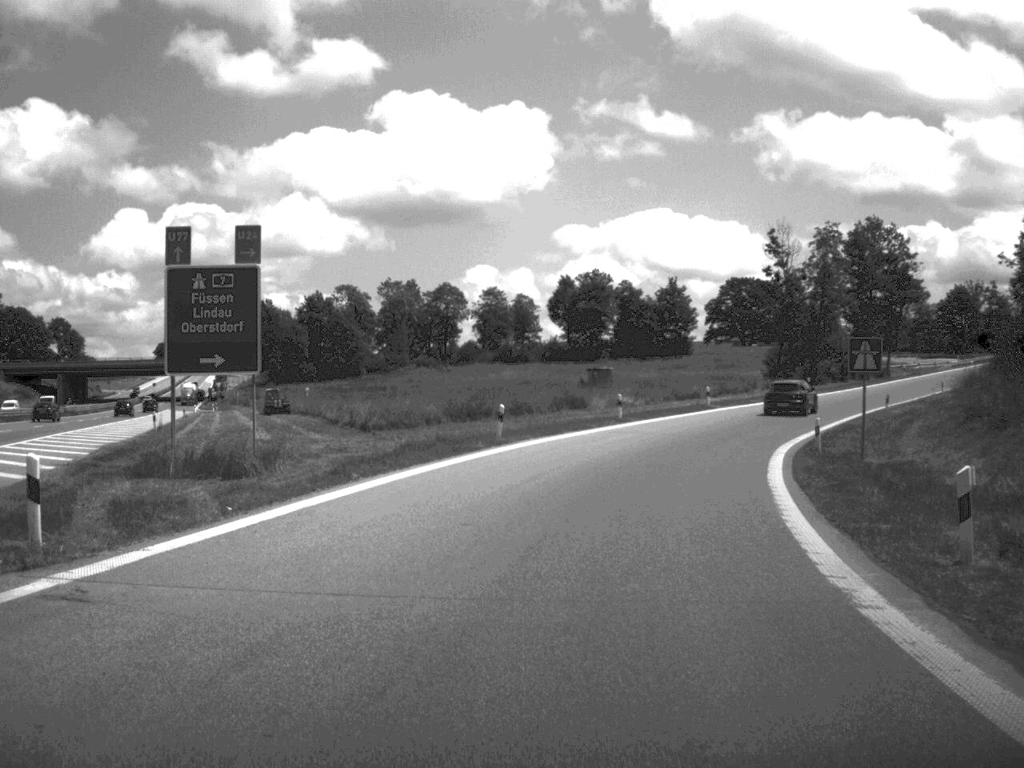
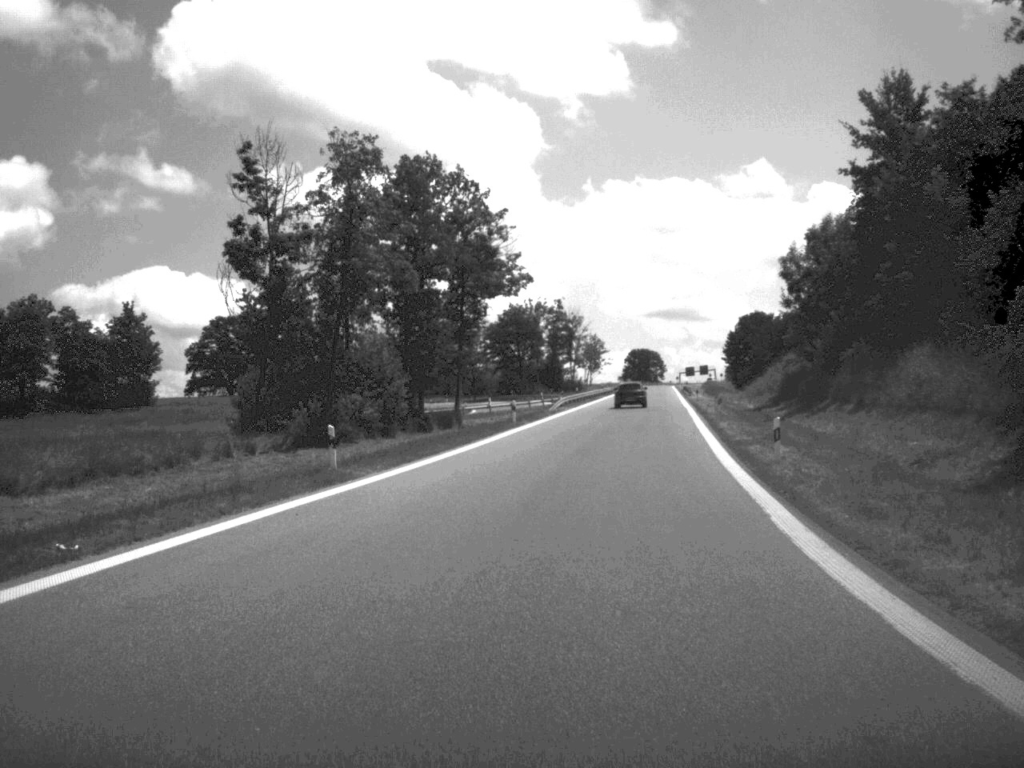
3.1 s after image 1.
(+11.5, +55.8) m; +22°
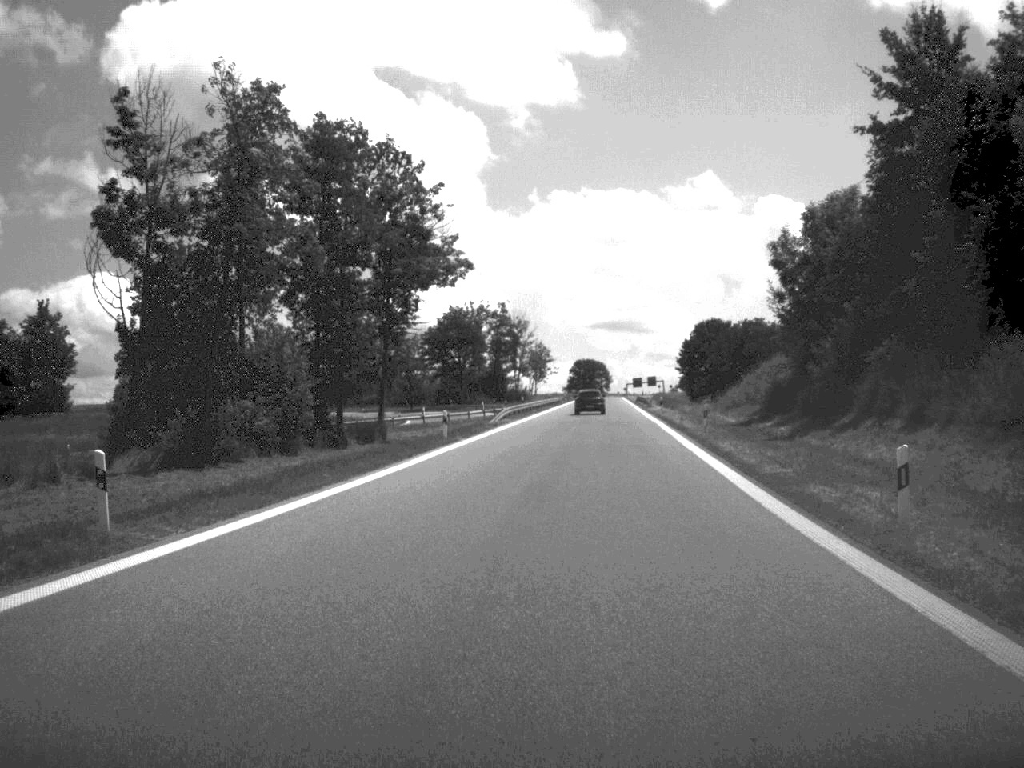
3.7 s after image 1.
(+0.3, +11.7) m; +2°
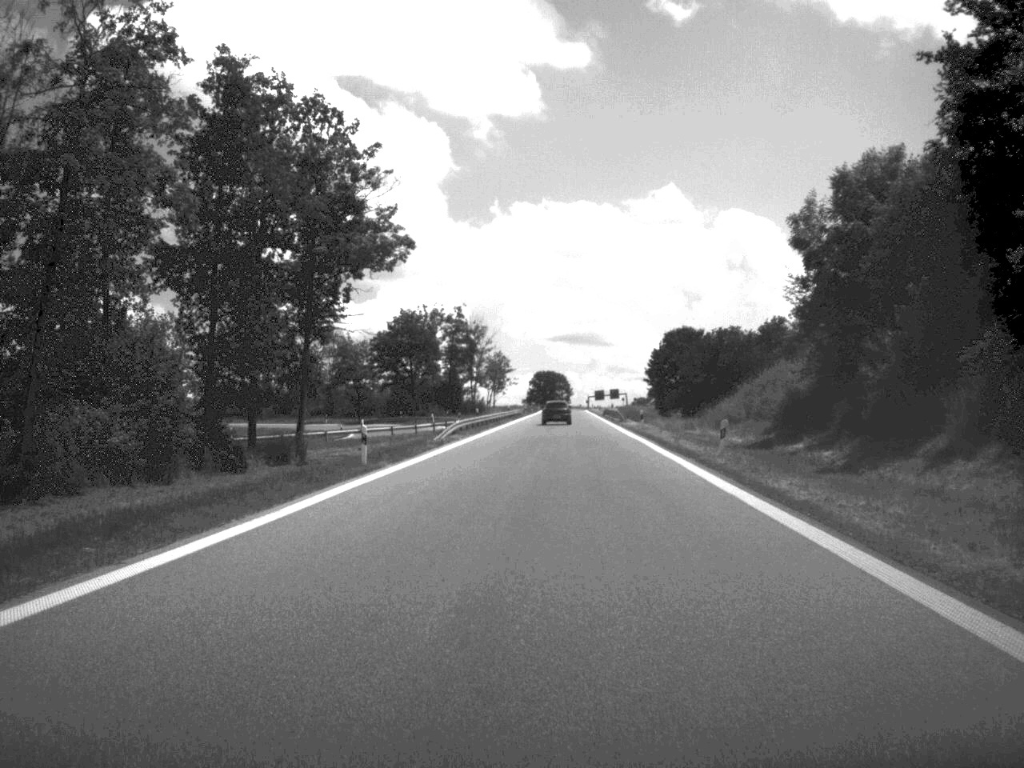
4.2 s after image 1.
(+0.2, +12.1) m; +2°
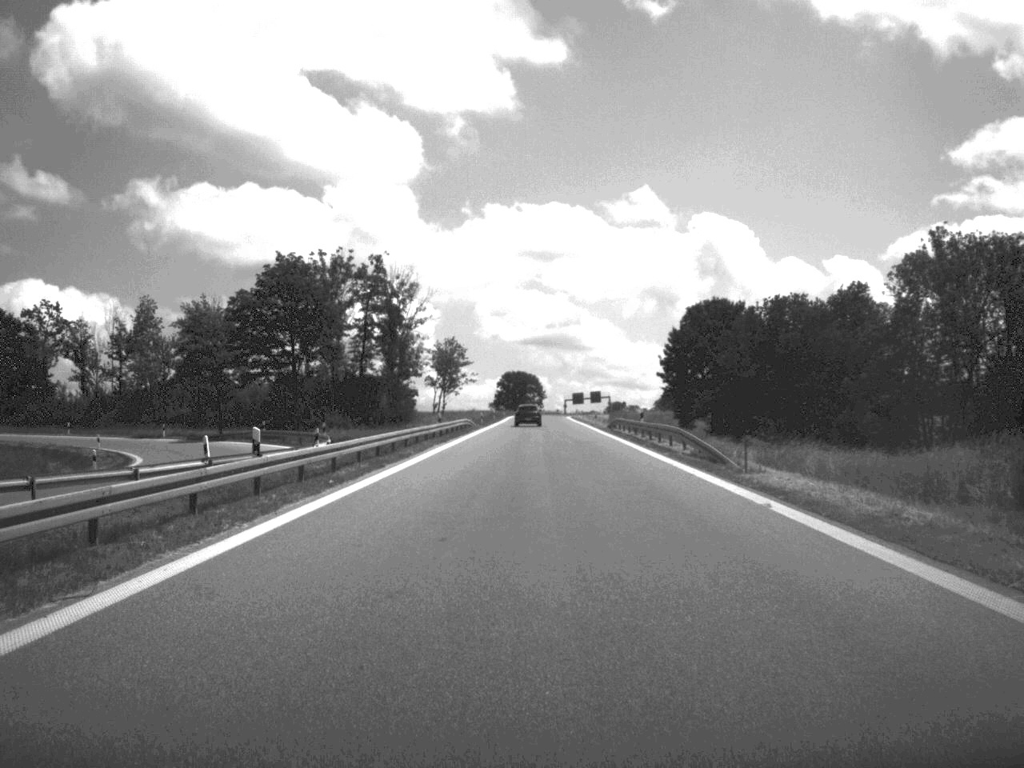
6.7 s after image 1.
(+0.9, +54.0) m; +1°
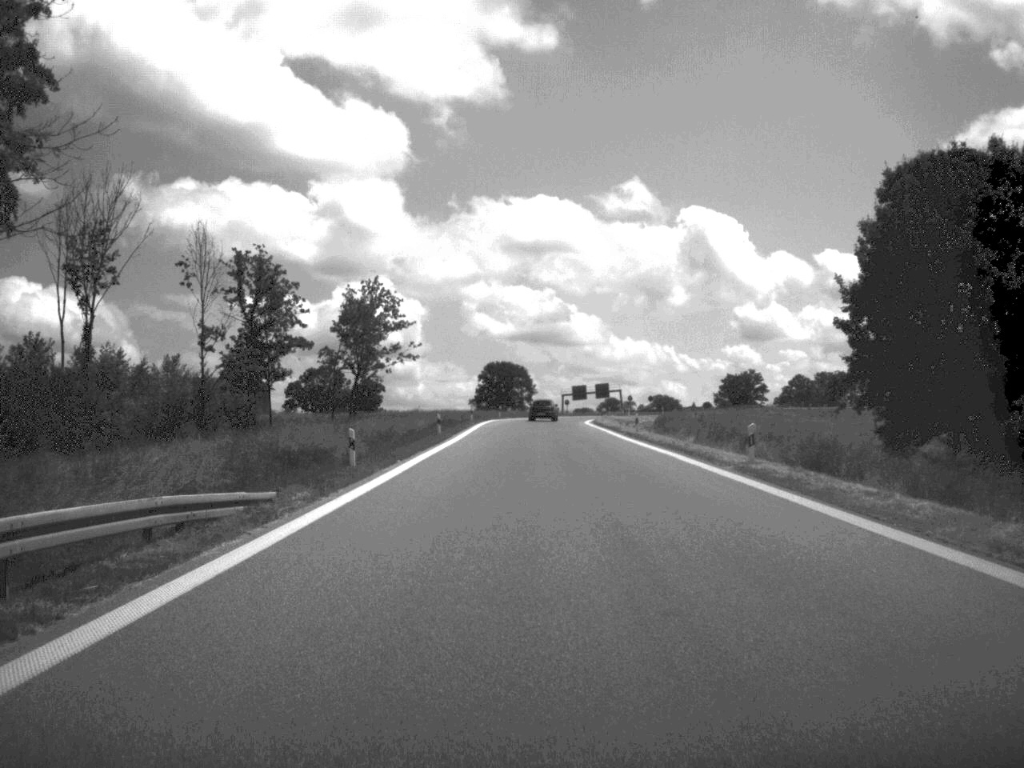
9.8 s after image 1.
(0.0, +70.7) m; 0°
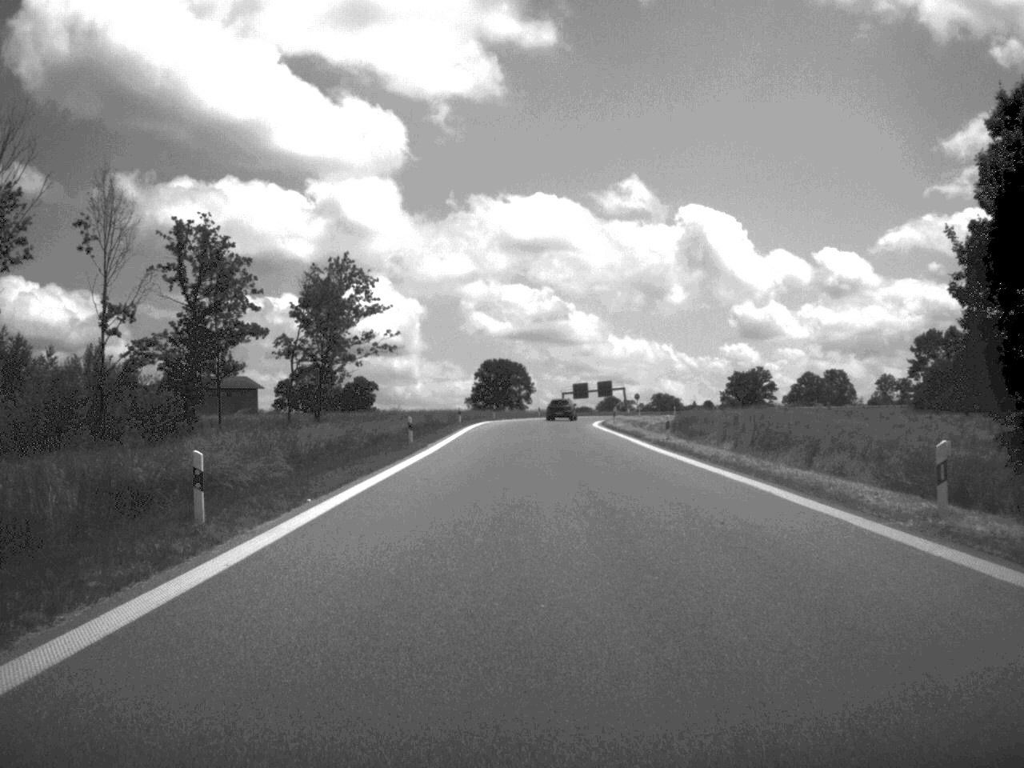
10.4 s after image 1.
(0.0, +13.4) m; 0°
